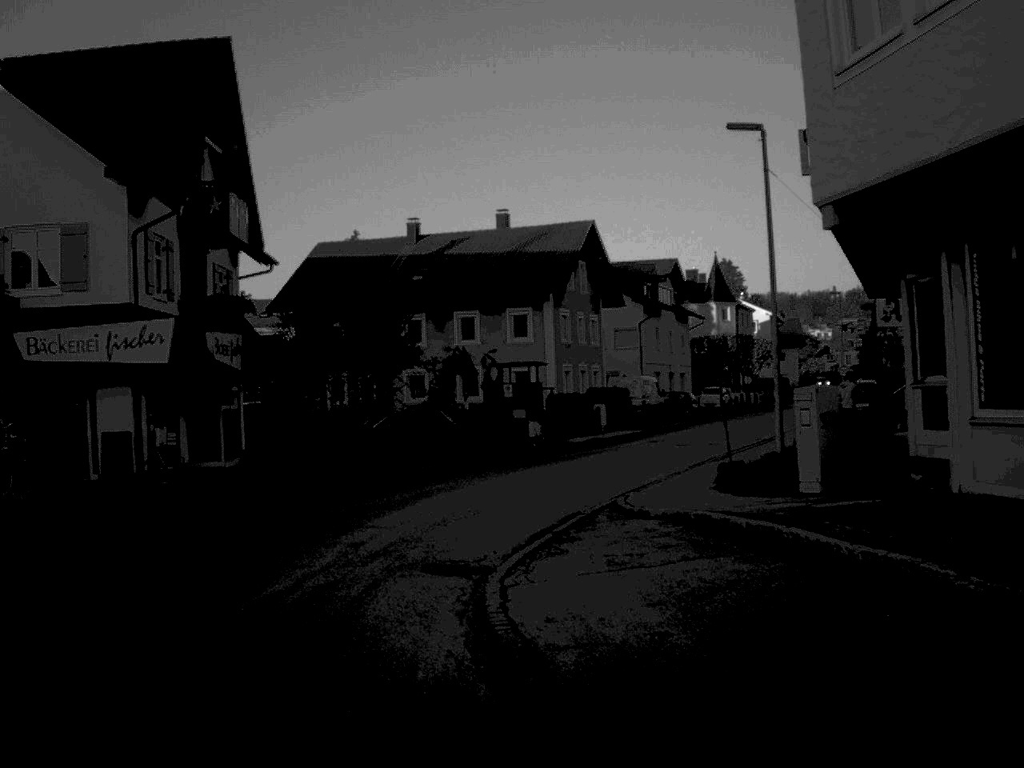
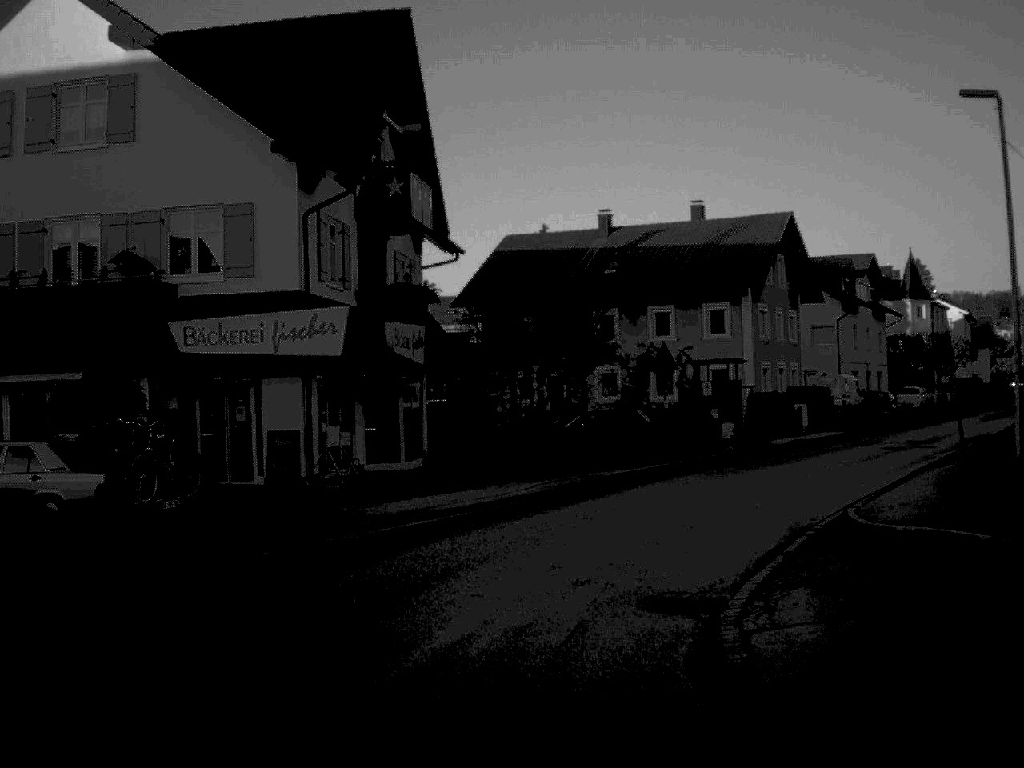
(-0.2, +2.4) m; -8°
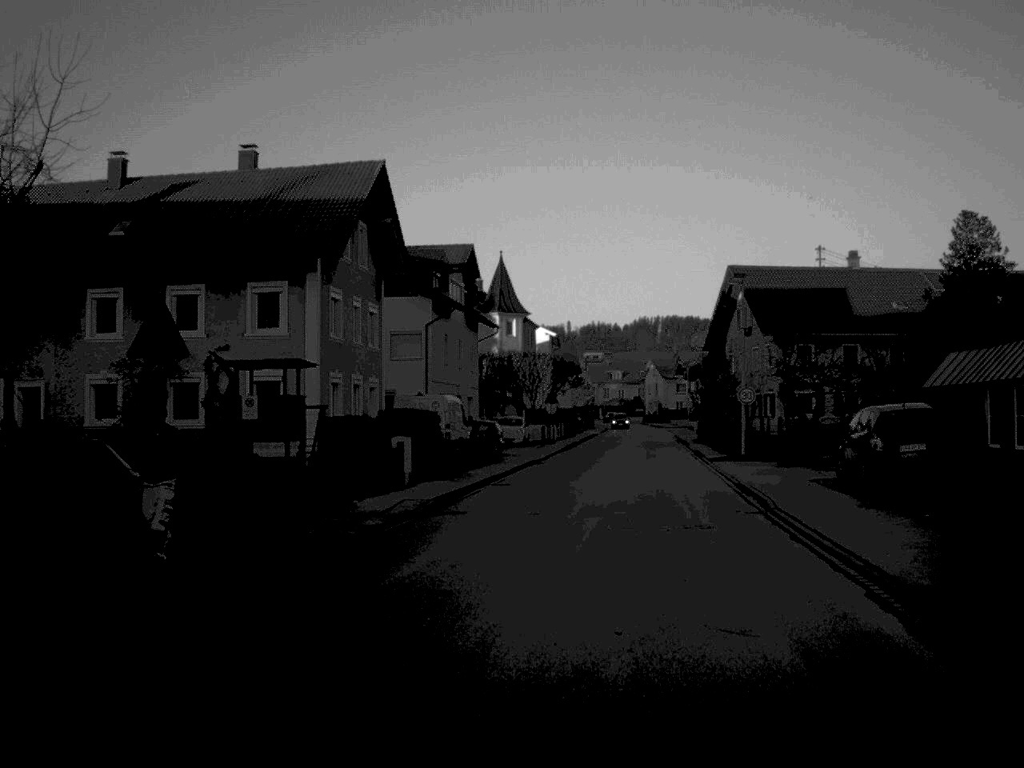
(+2.3, +18.7) m; +22°
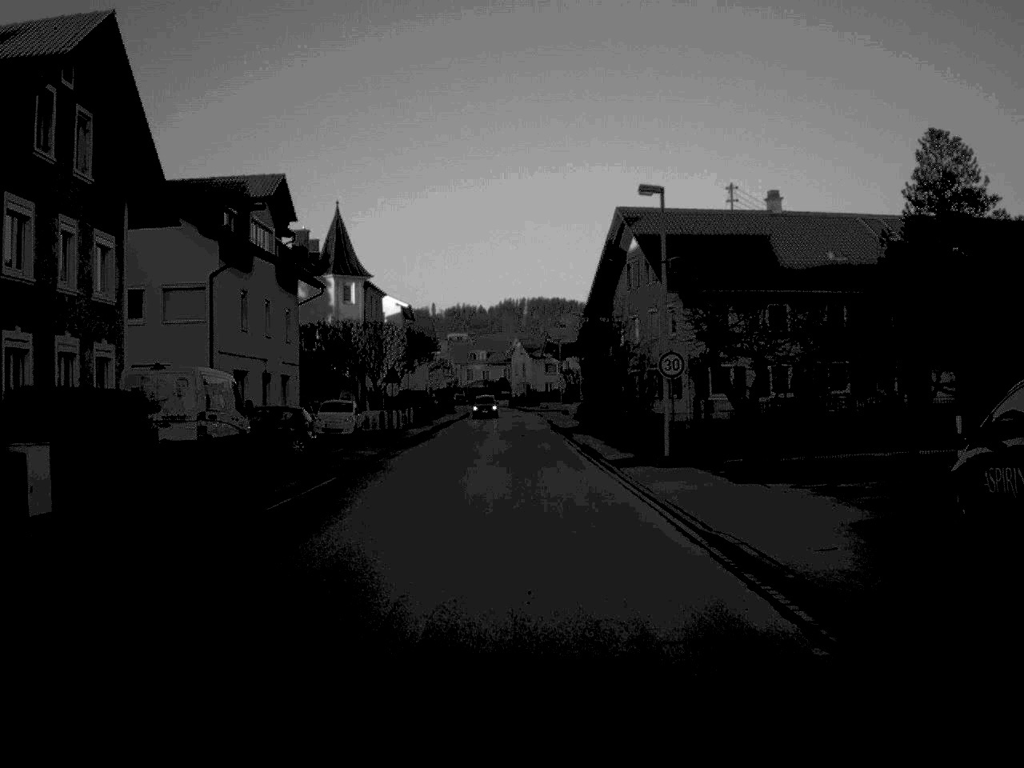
(+1.1, +15.2) m; +5°
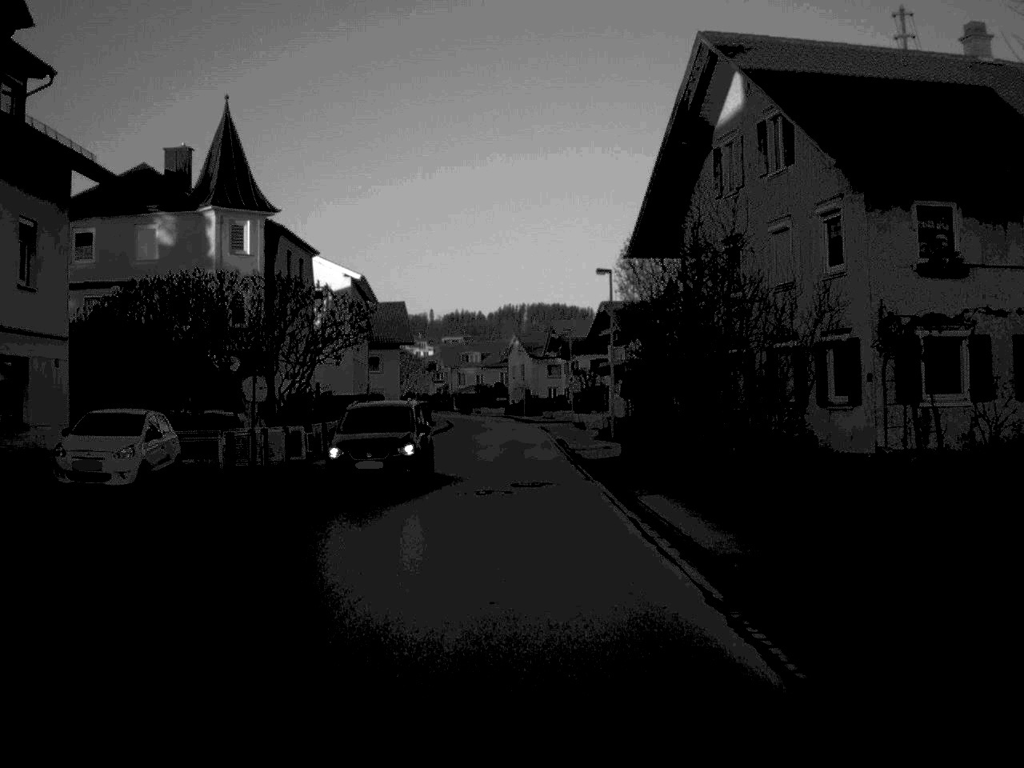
(0.0, +27.8) m; 0°
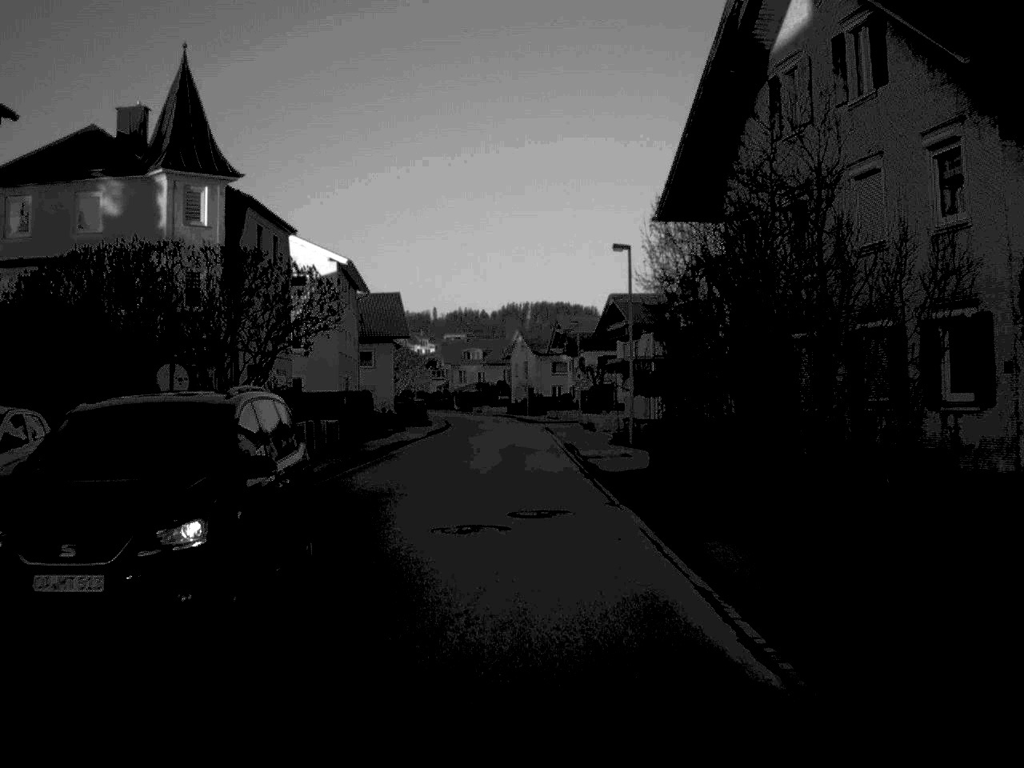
(0.0, +6.8) m; 0°
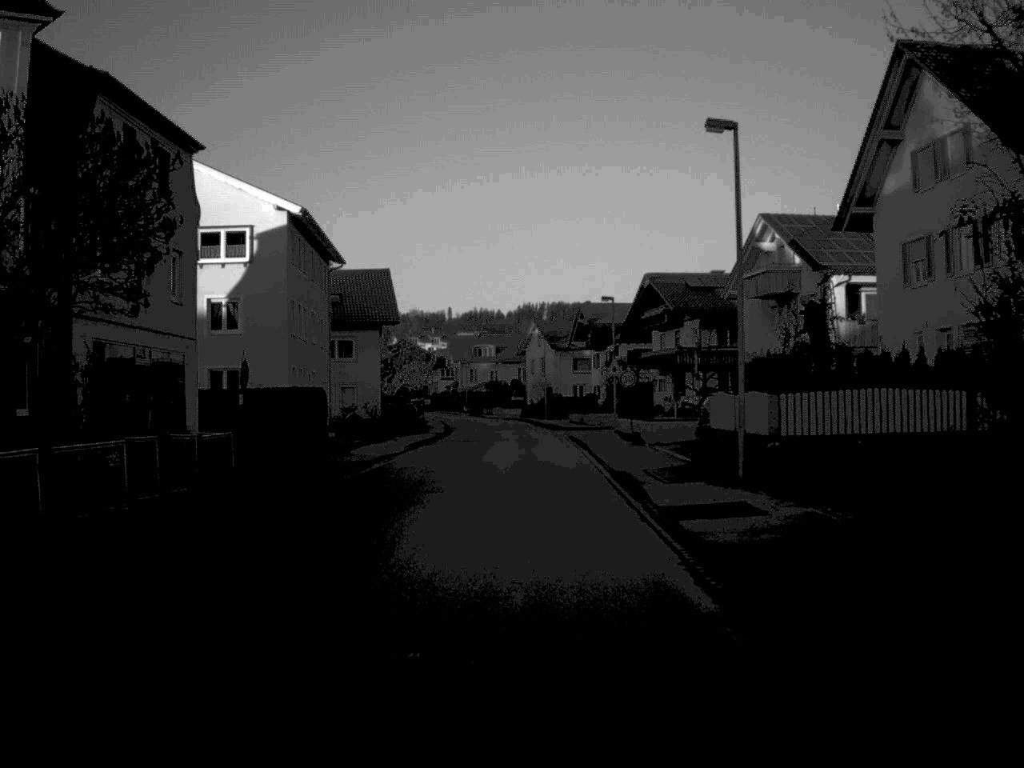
(-0.1, +17.5) m; -1°
